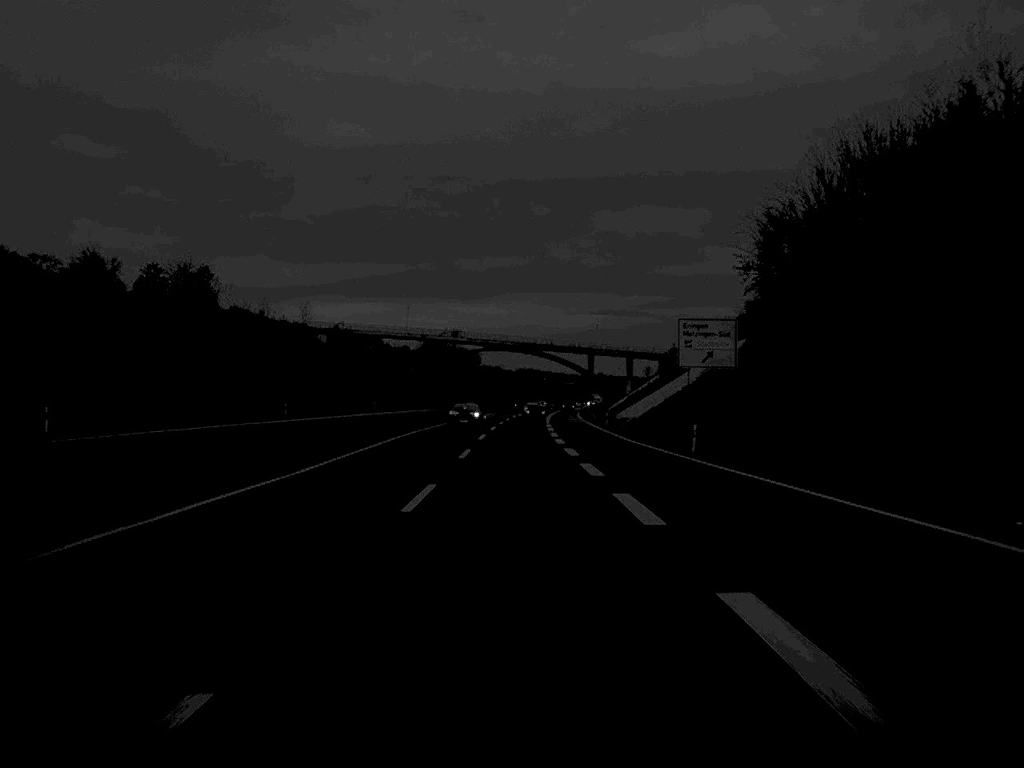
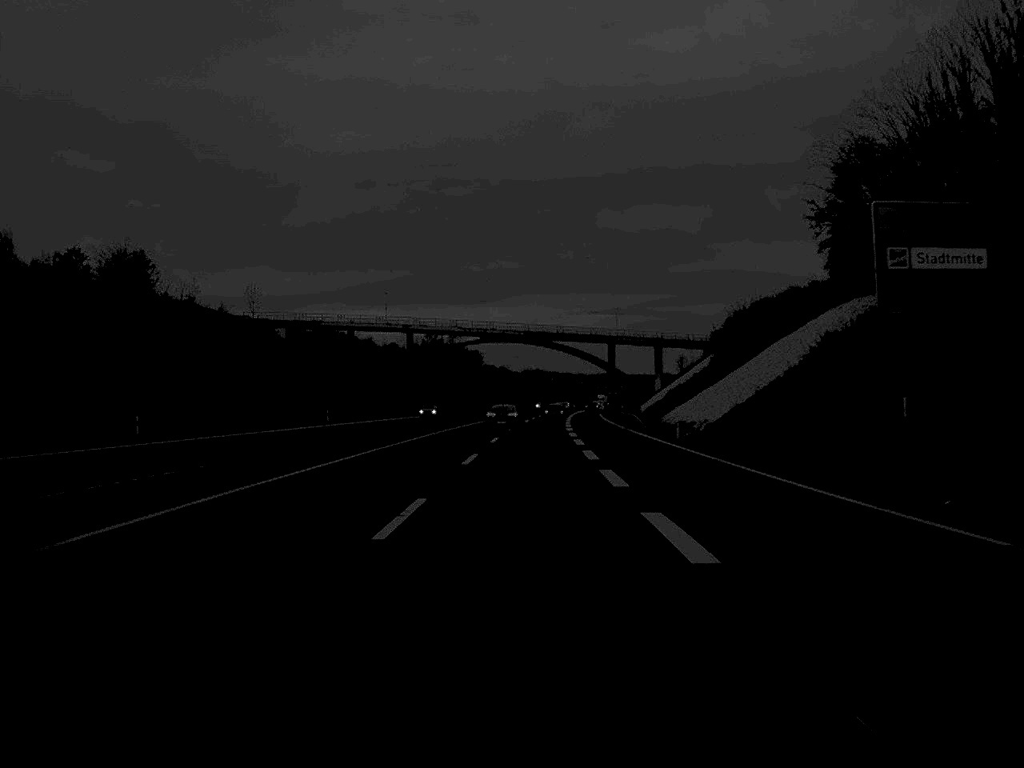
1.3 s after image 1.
(-0.2, +40.4) m; 0°
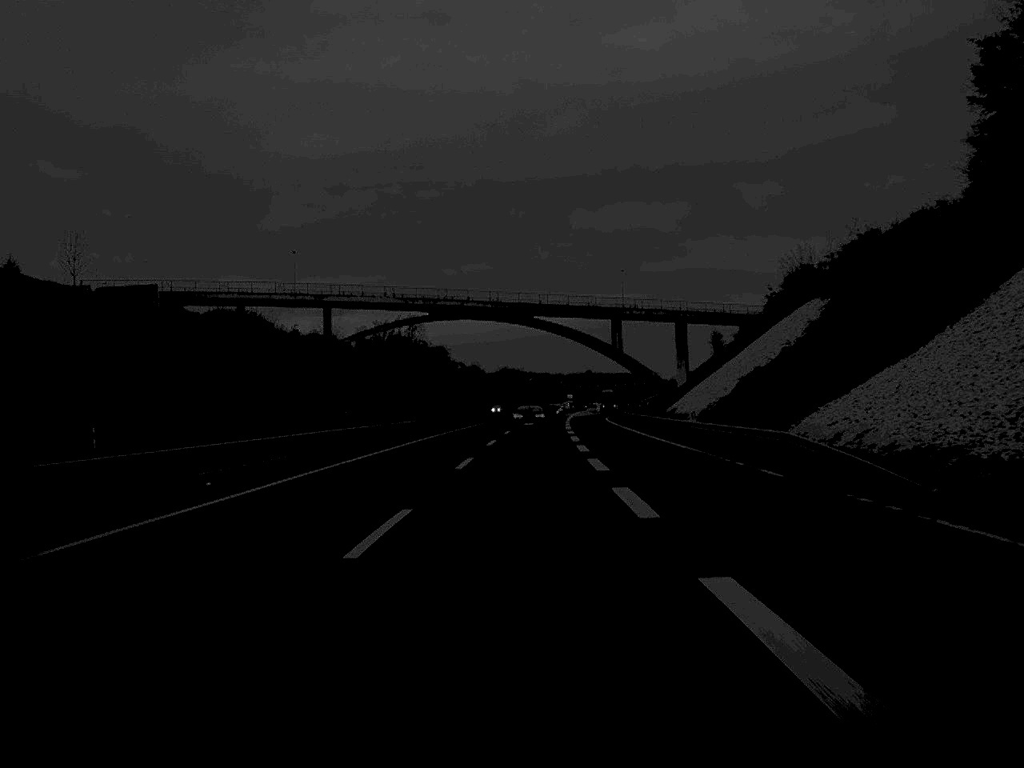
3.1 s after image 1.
(+0.5, +55.4) m; +1°
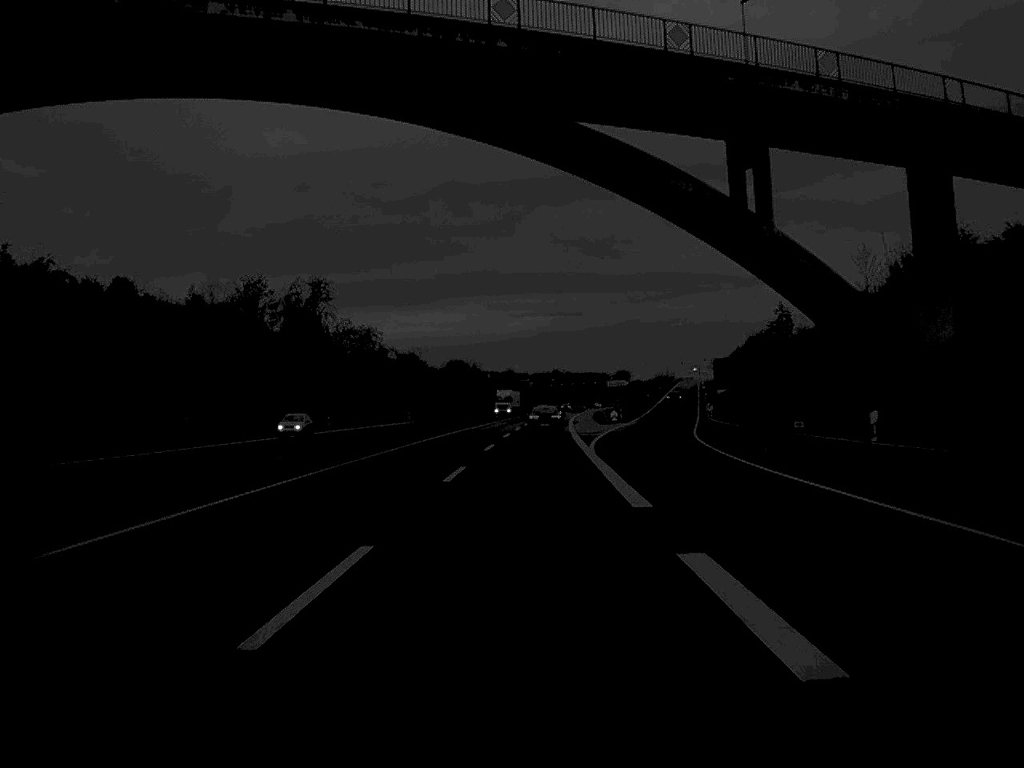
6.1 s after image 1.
(+1.4, +94.6) m; +2°
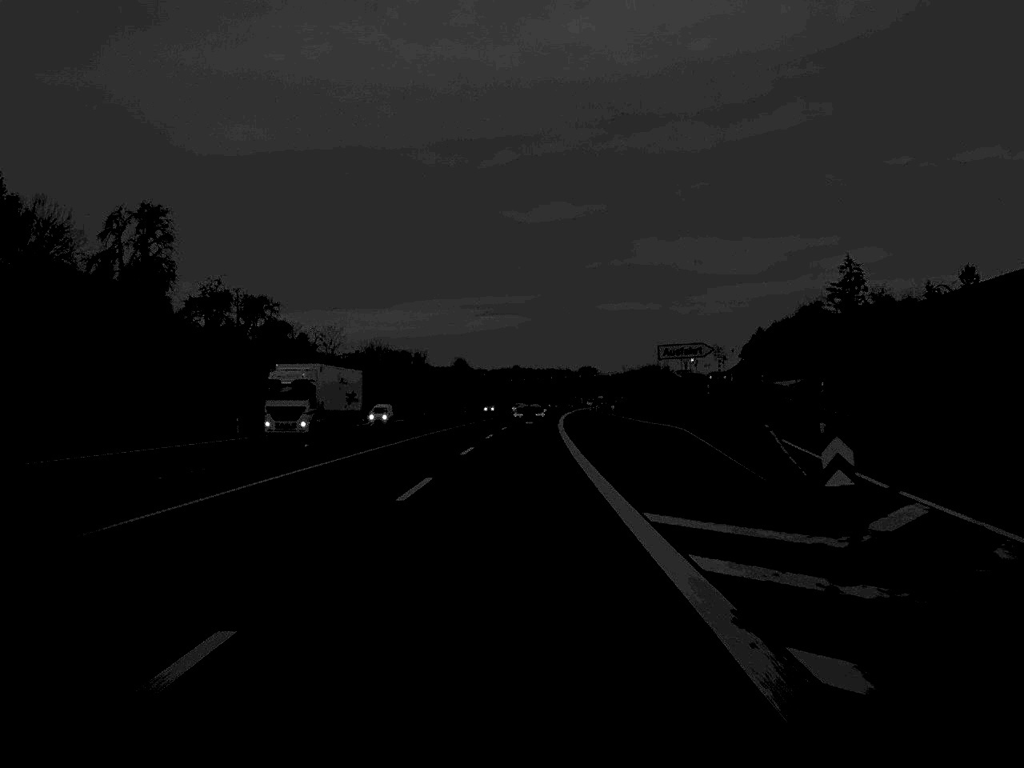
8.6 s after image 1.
(+1.3, +77.0) m; +2°
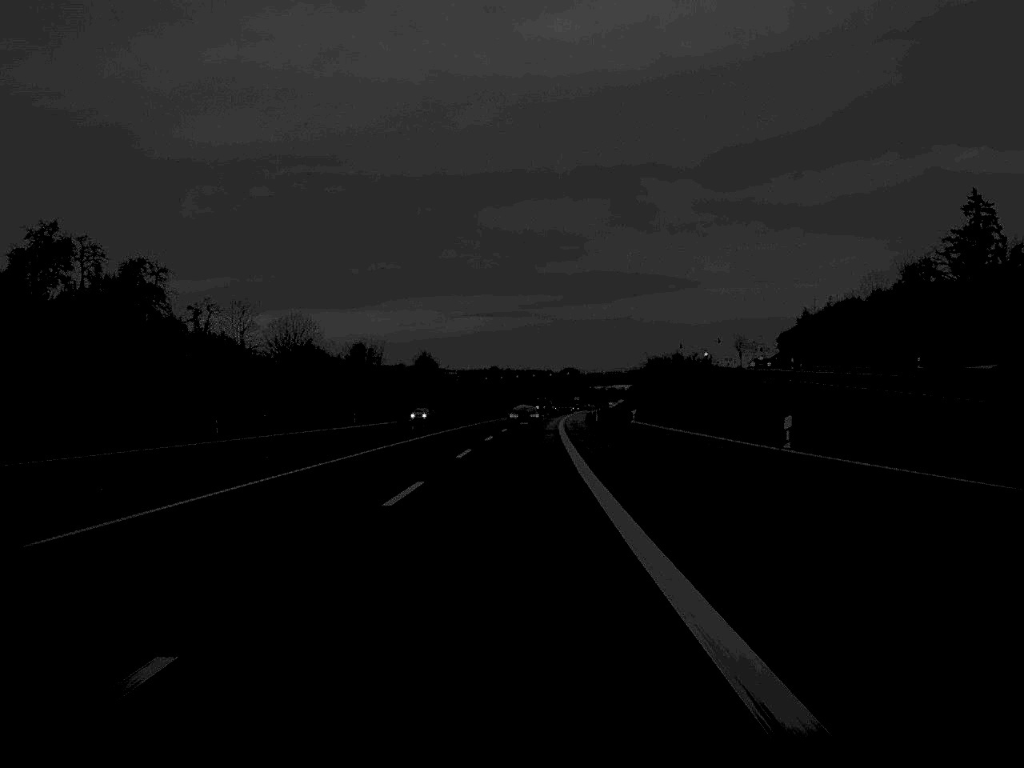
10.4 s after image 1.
(+0.4, +54.7) m; +1°
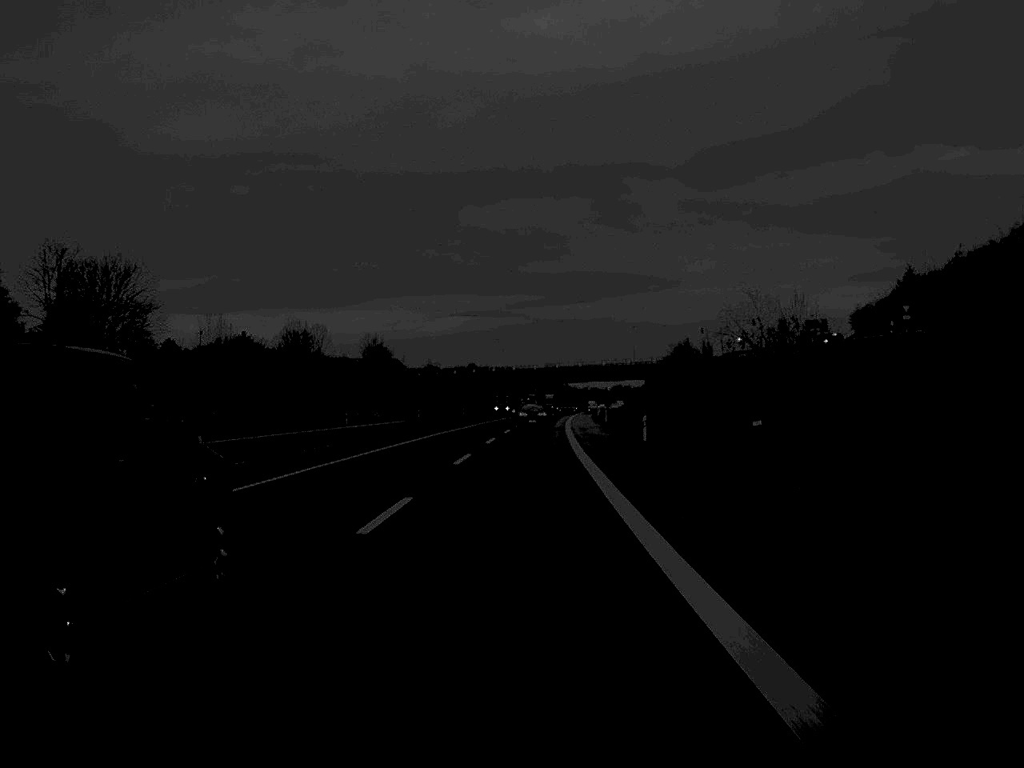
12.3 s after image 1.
(+0.4, +58.2) m; +1°
